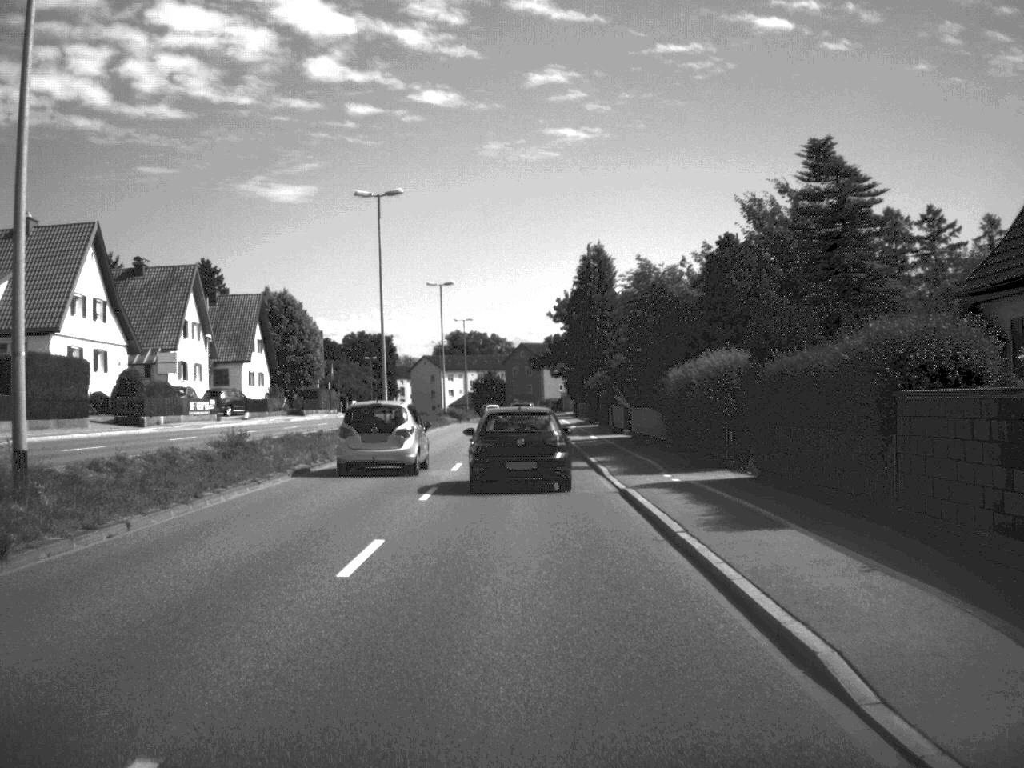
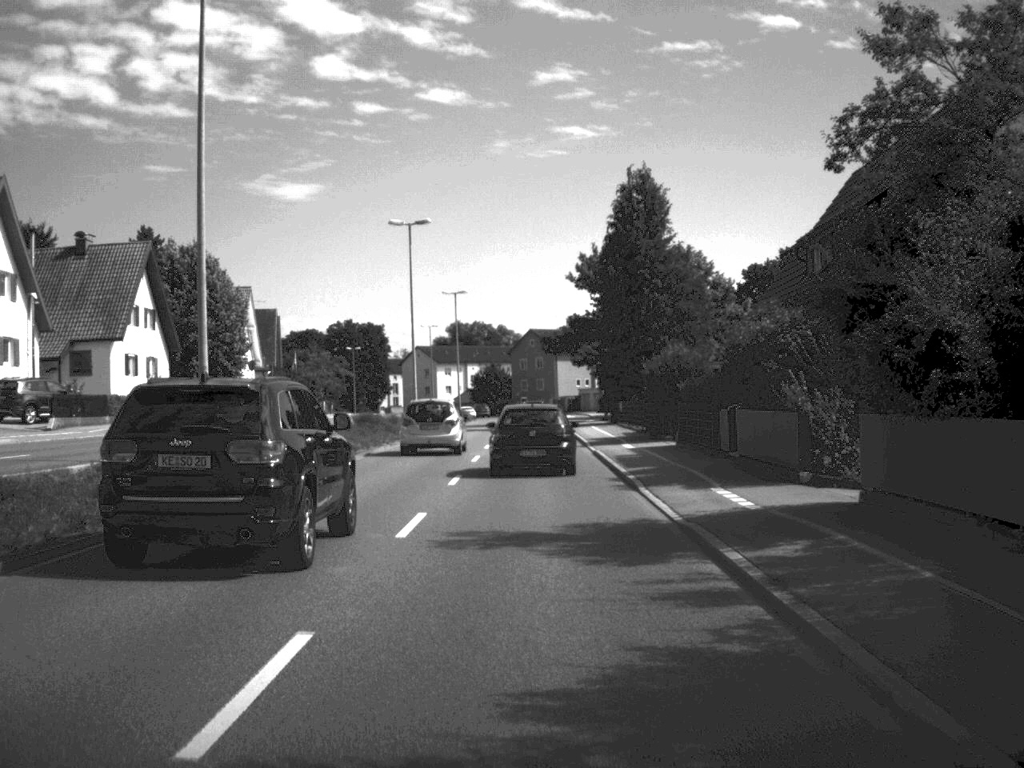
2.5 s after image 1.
(-0.2, +32.4) m; -1°
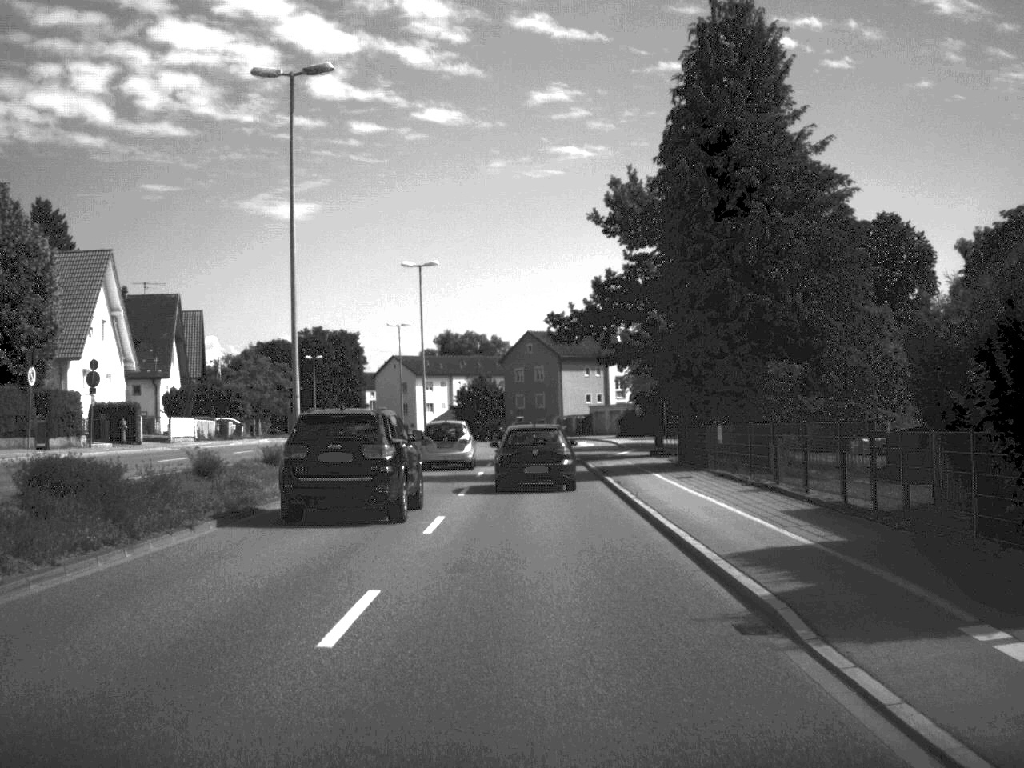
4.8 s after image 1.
(0.0, +32.2) m; 0°
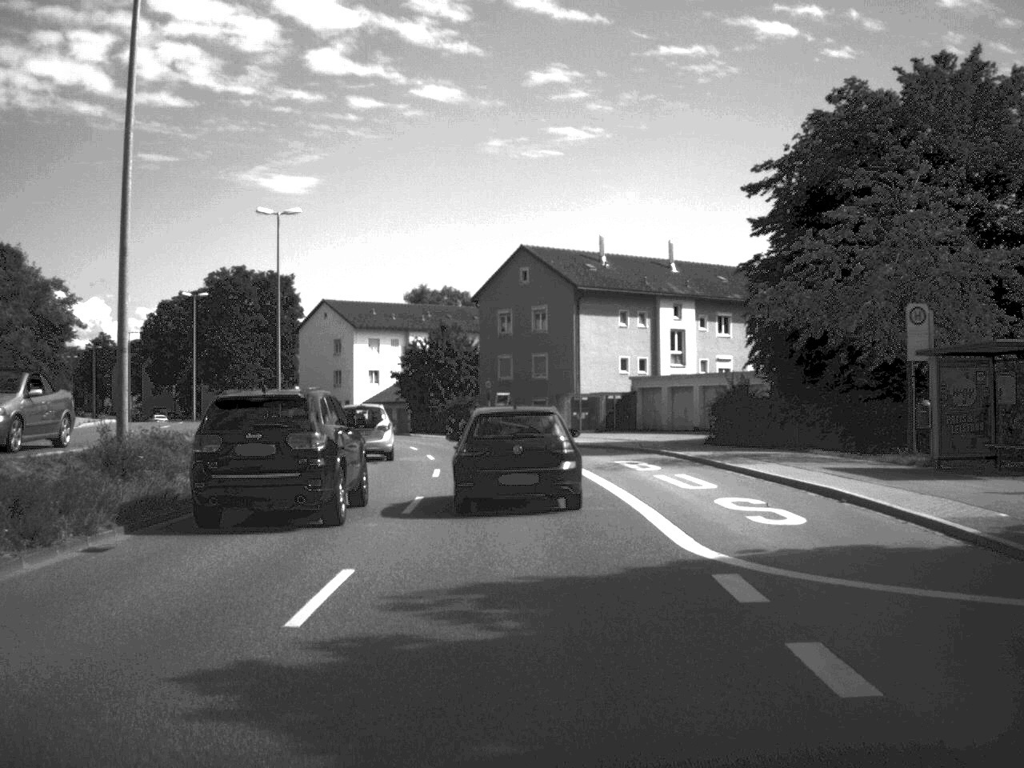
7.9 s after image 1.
(+0.1, +53.2) m; 0°
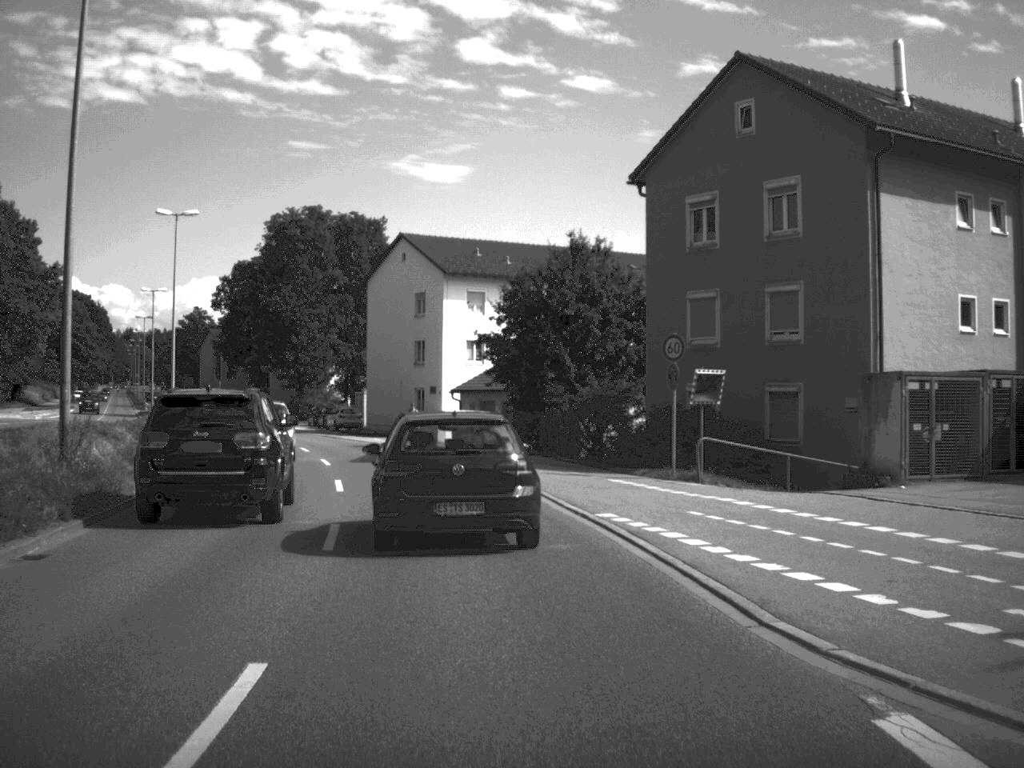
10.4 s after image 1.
(-1.7, +39.6) m; -7°
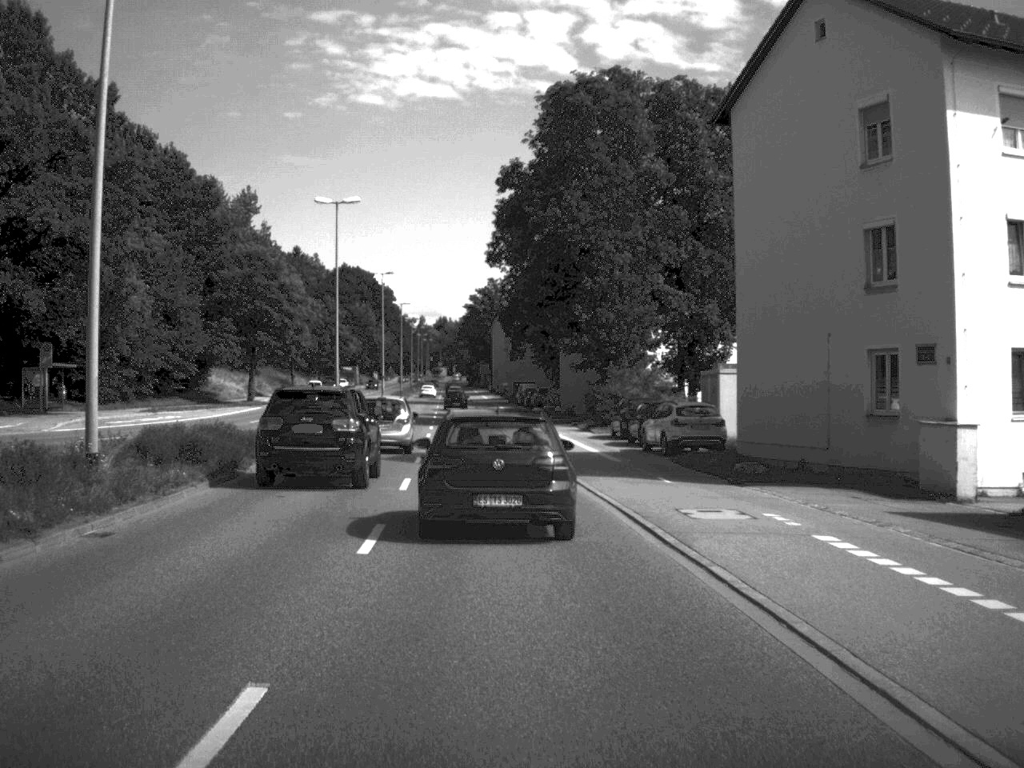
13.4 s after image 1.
(-6.5, +44.6) m; -15°
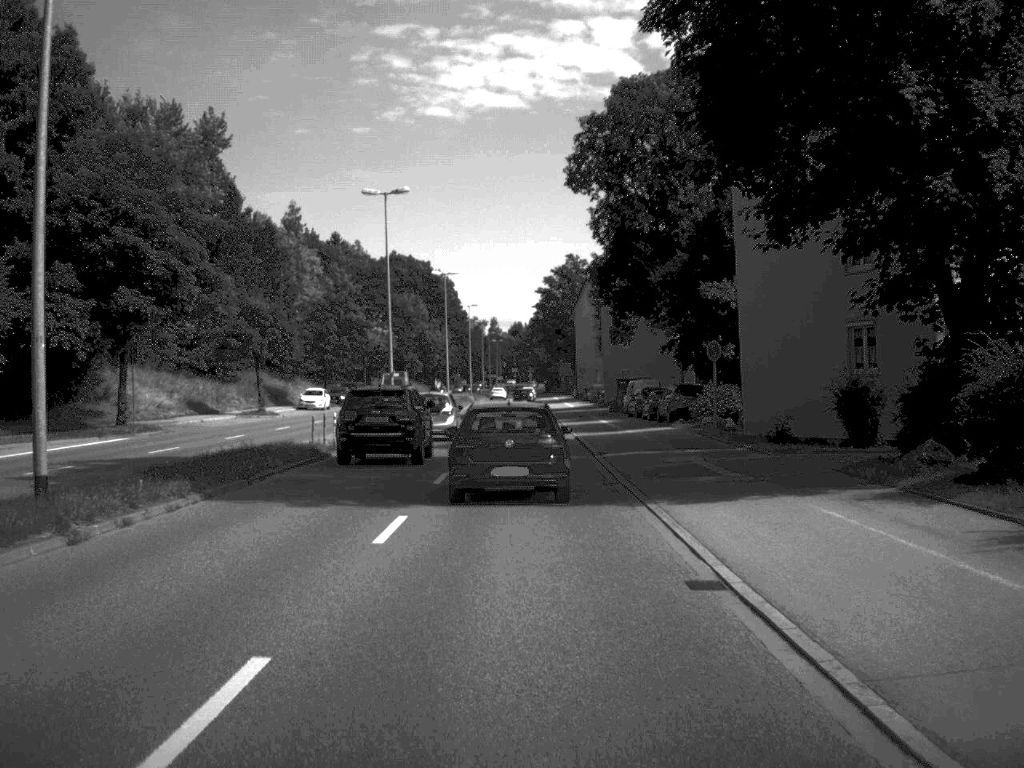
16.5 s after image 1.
(-1.9, +43.6) m; -4°
